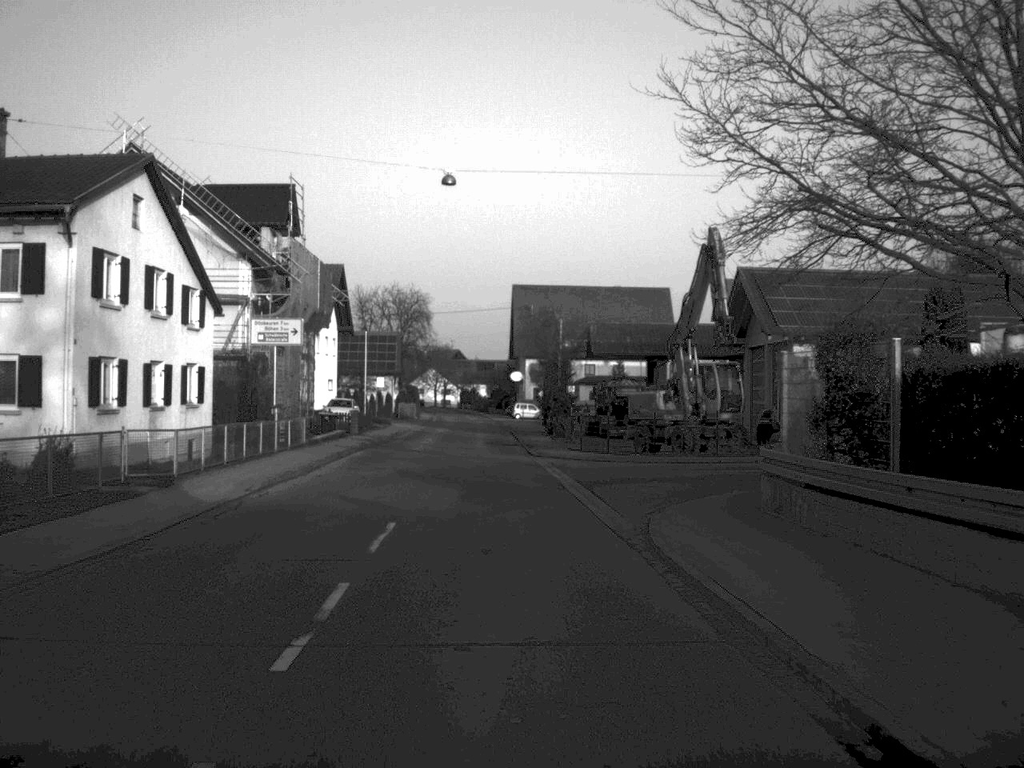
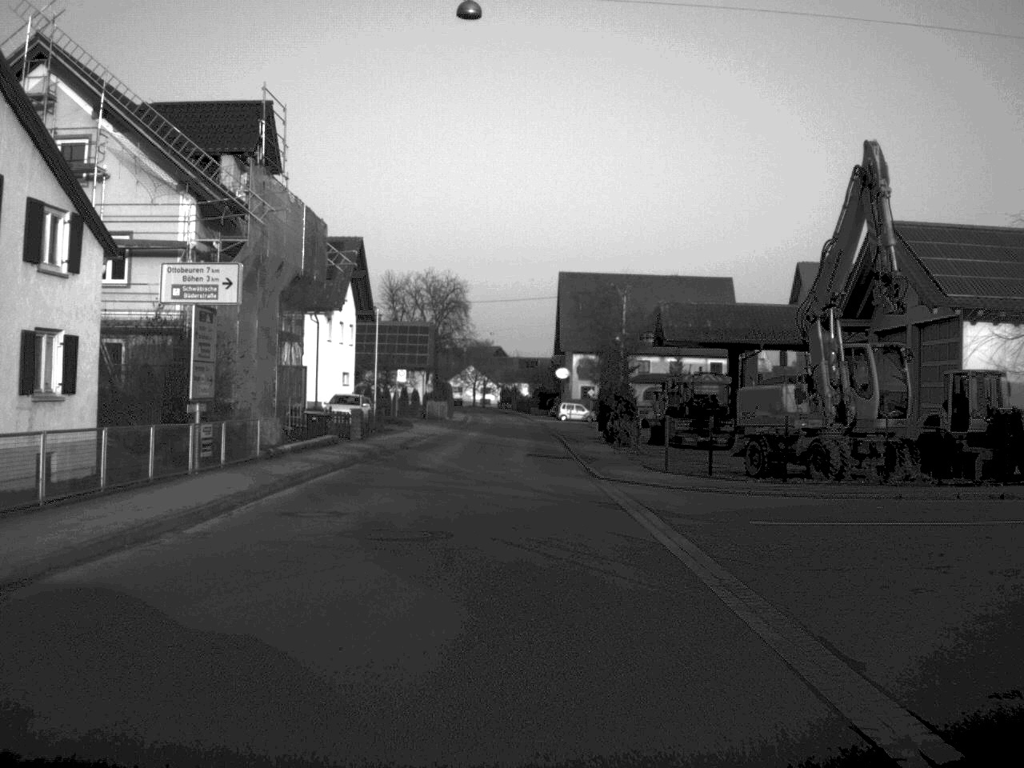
(-0.3, +14.4) m; -2°
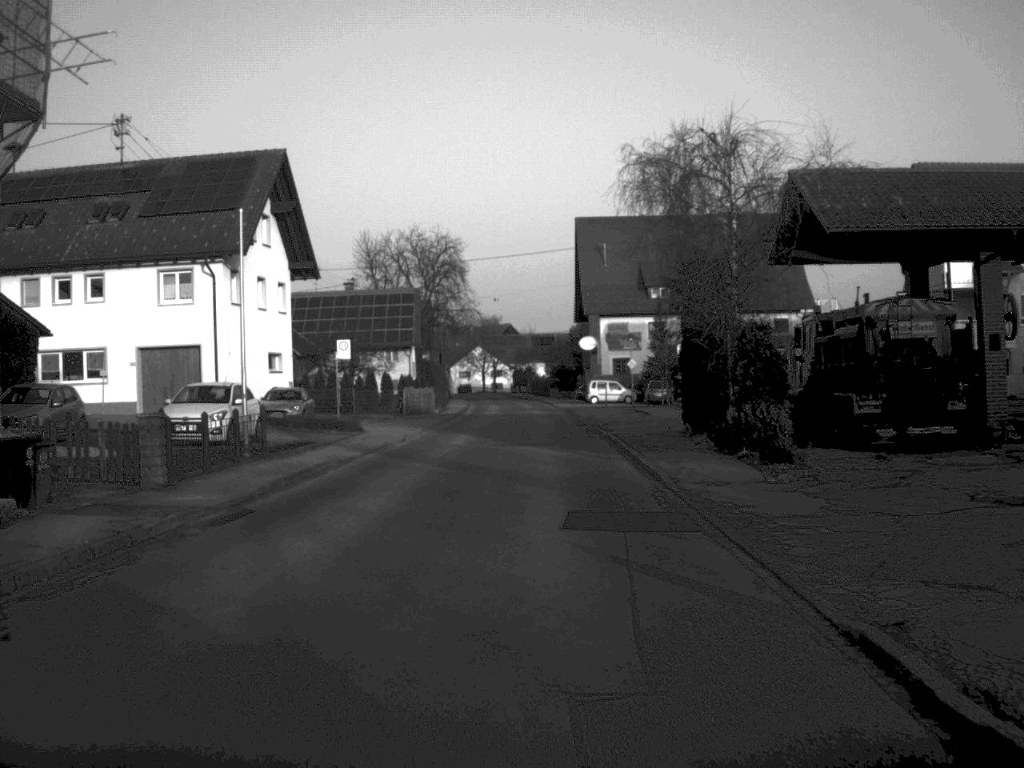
(-0.2, +27.1) m; -1°
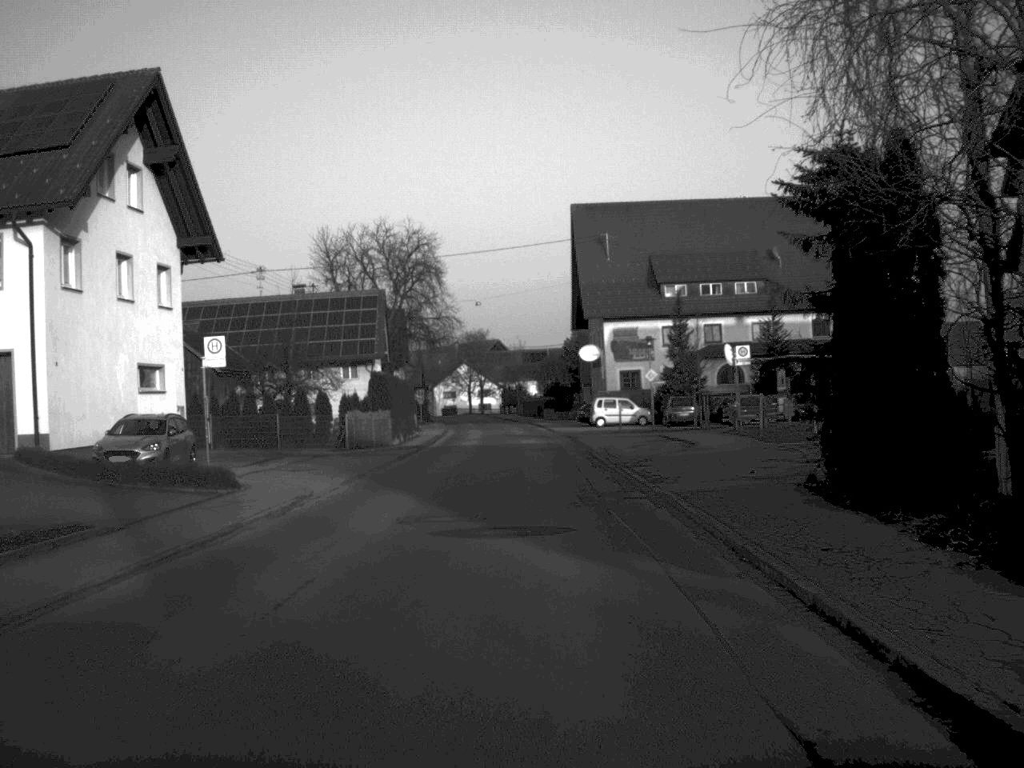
(+0.1, +17.3) m; 0°
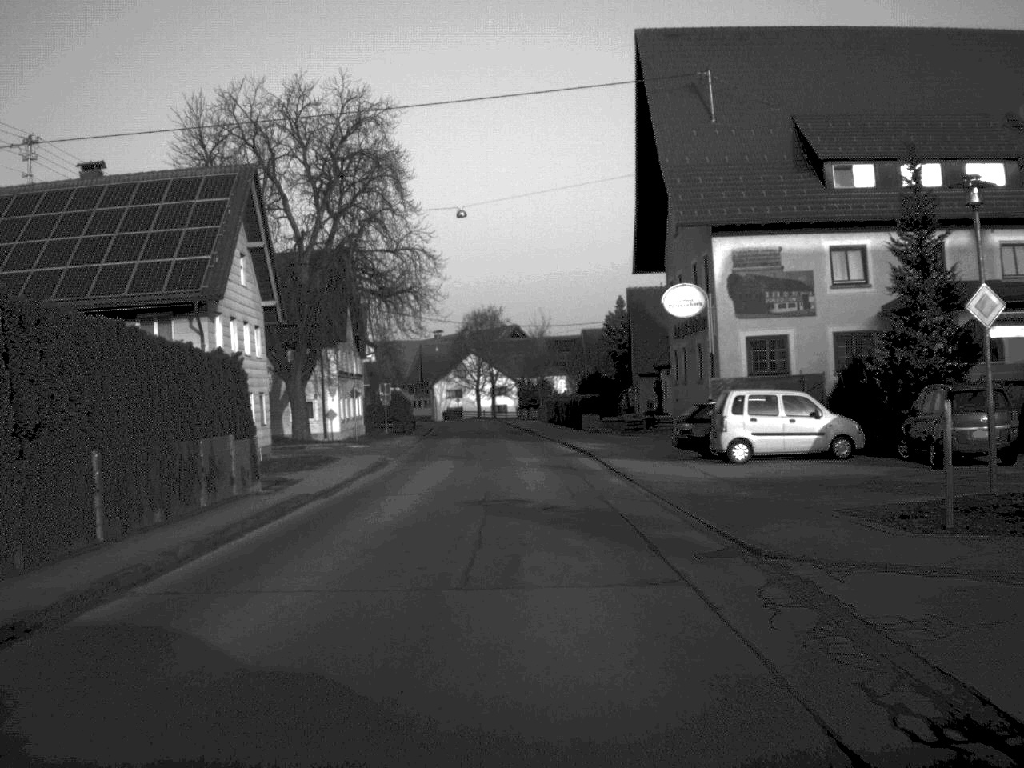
(-0.1, +42.6) m; -1°
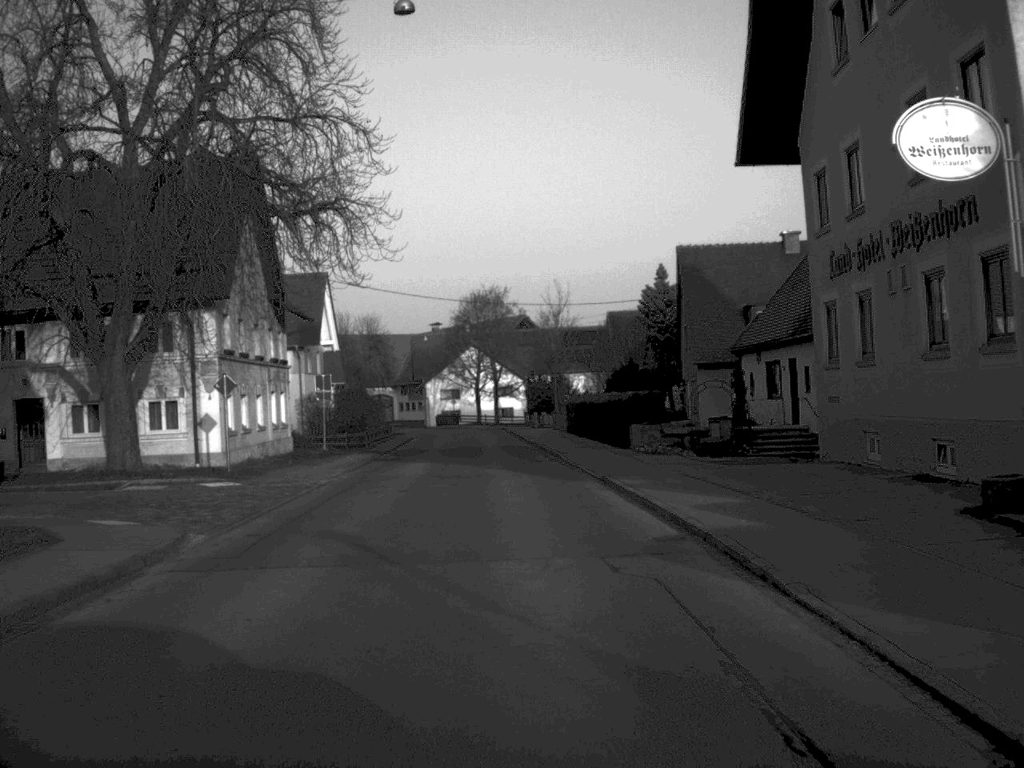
(-0.1, +25.1) m; 0°
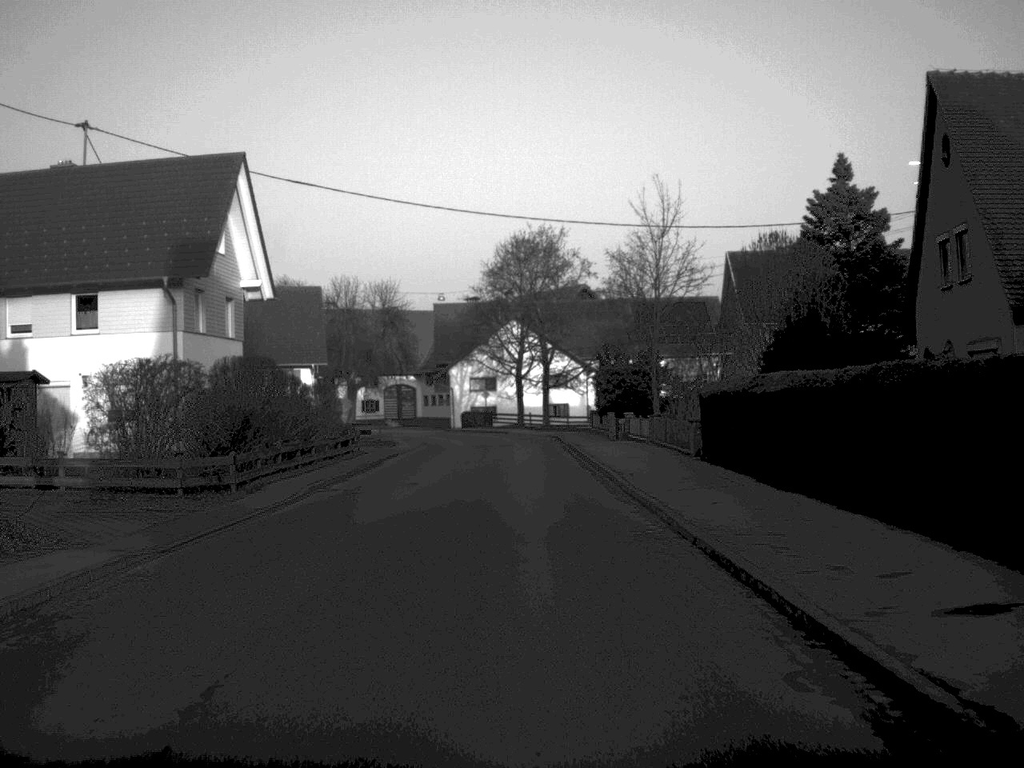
(-0.8, +34.5) m; -2°
